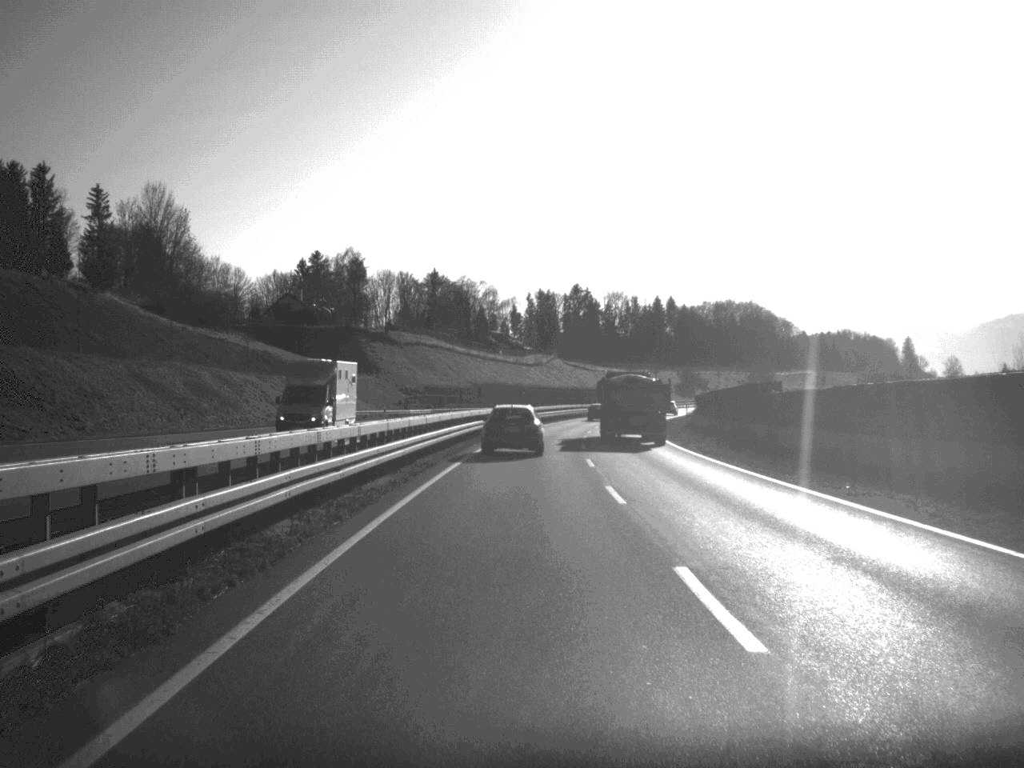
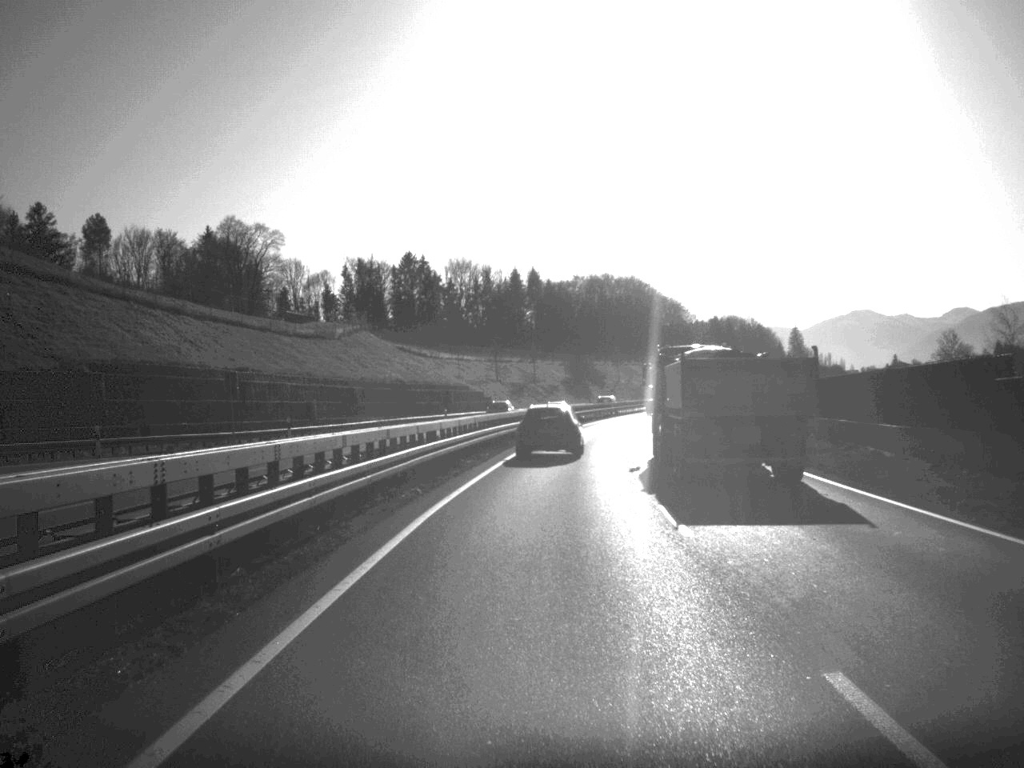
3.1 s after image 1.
(+5.0, +99.8) m; +7°
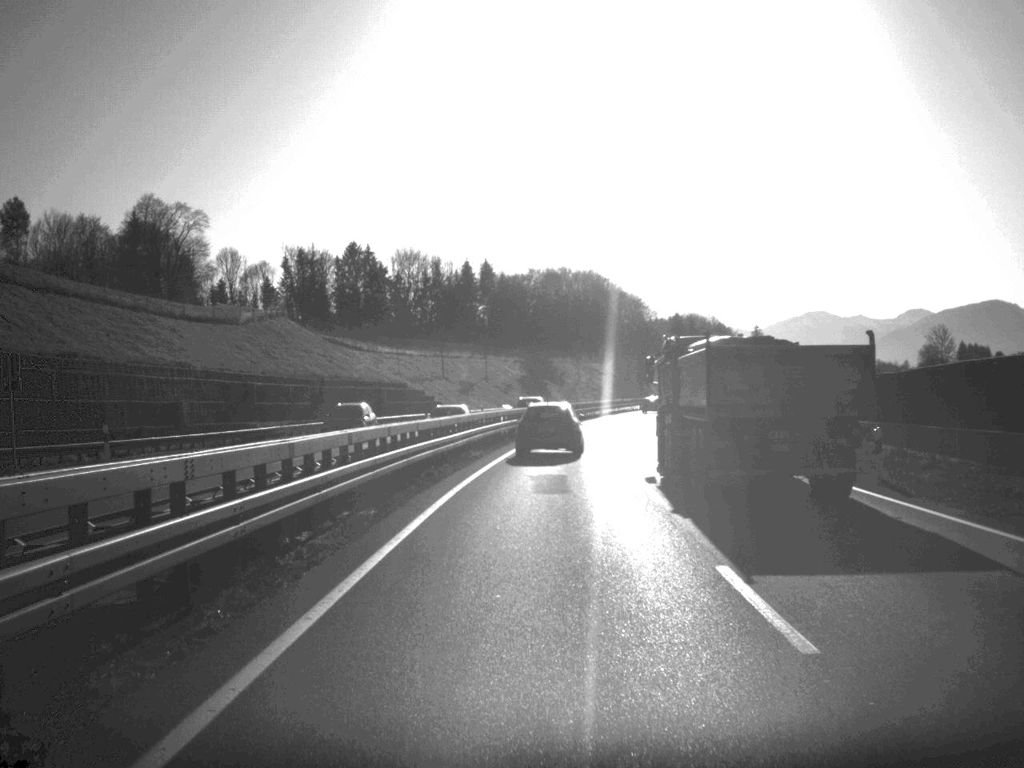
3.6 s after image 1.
(+0.3, +19.0) m; +2°
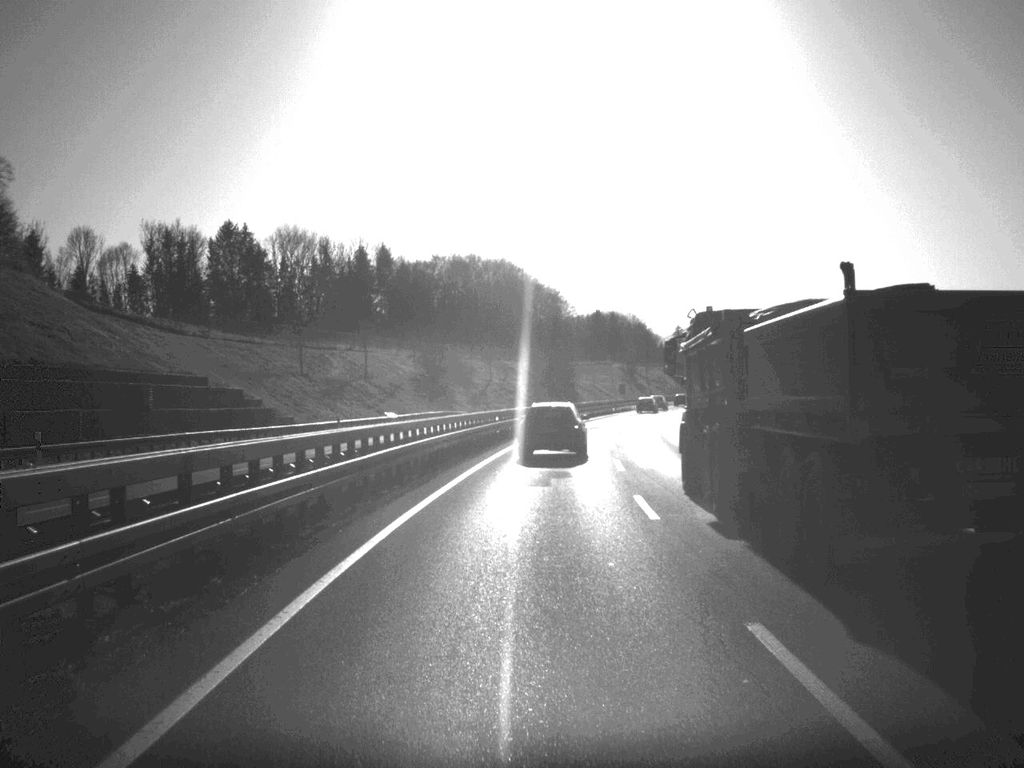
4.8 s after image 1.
(+1.4, +38.9) m; +4°
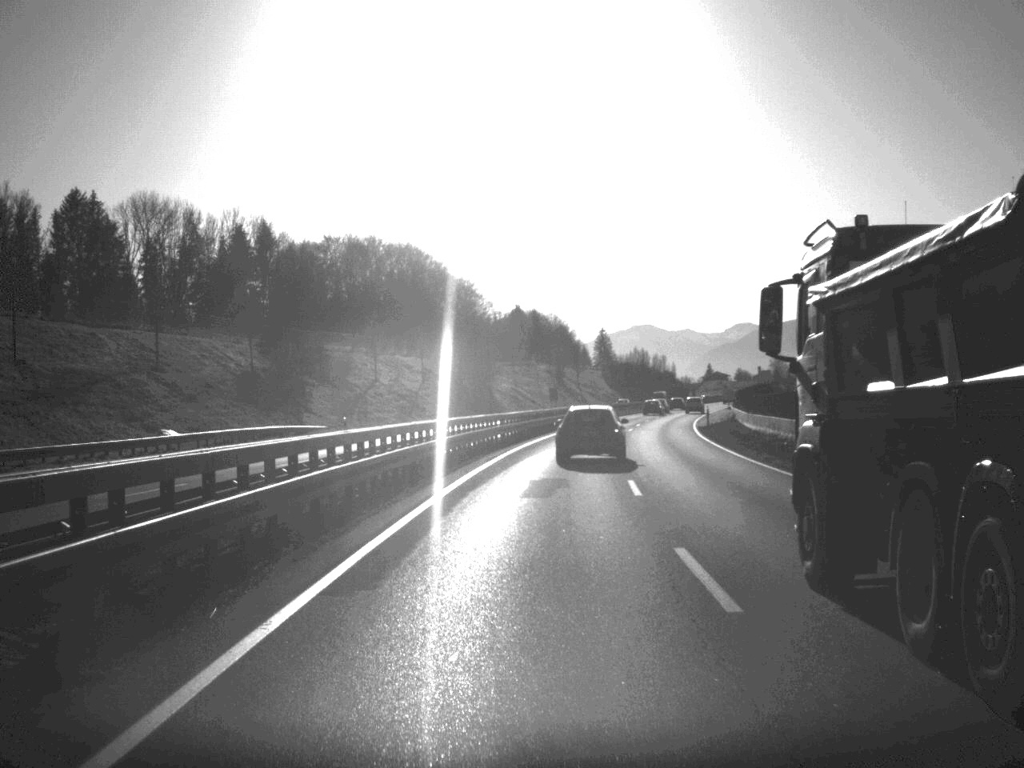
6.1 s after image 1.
(+1.4, +42.9) m; +4°
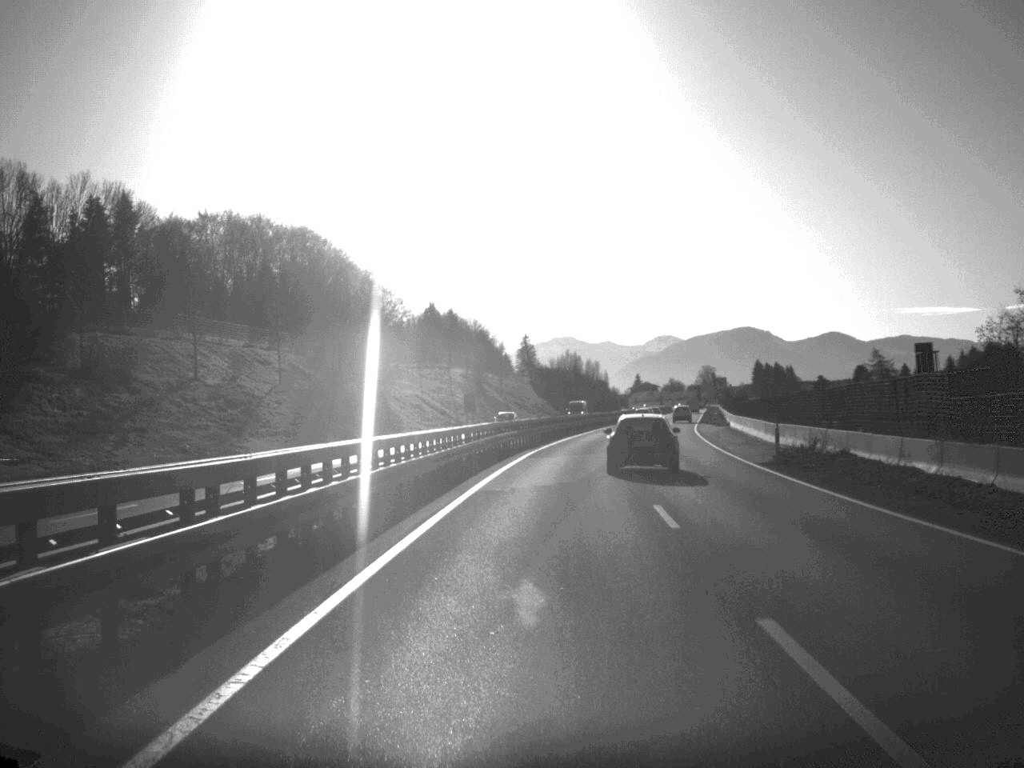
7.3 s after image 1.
(+1.2, +39.3) m; +4°
